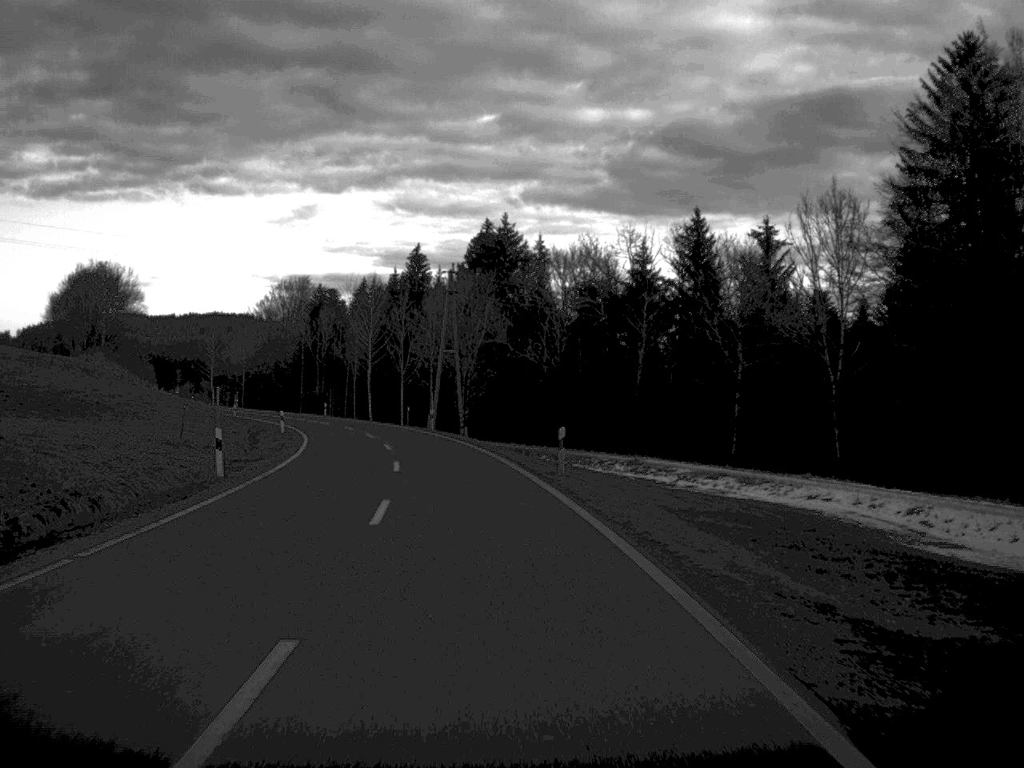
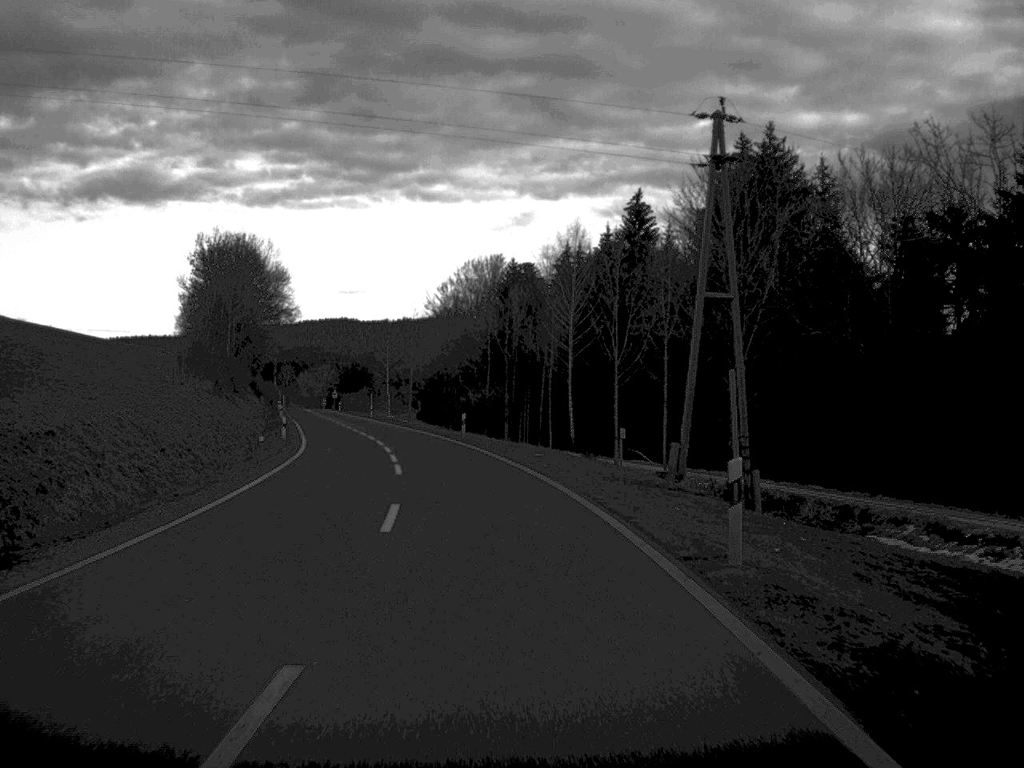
(-4.3, +49.3) m; -10°
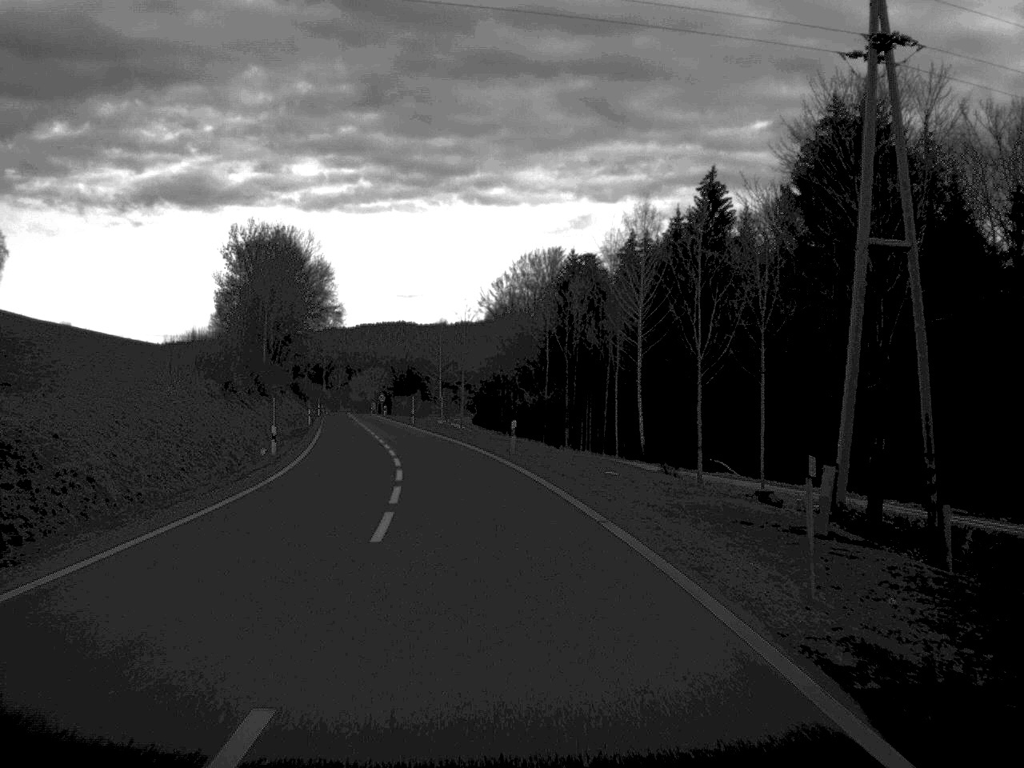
(-0.3, +12.9) m; -3°
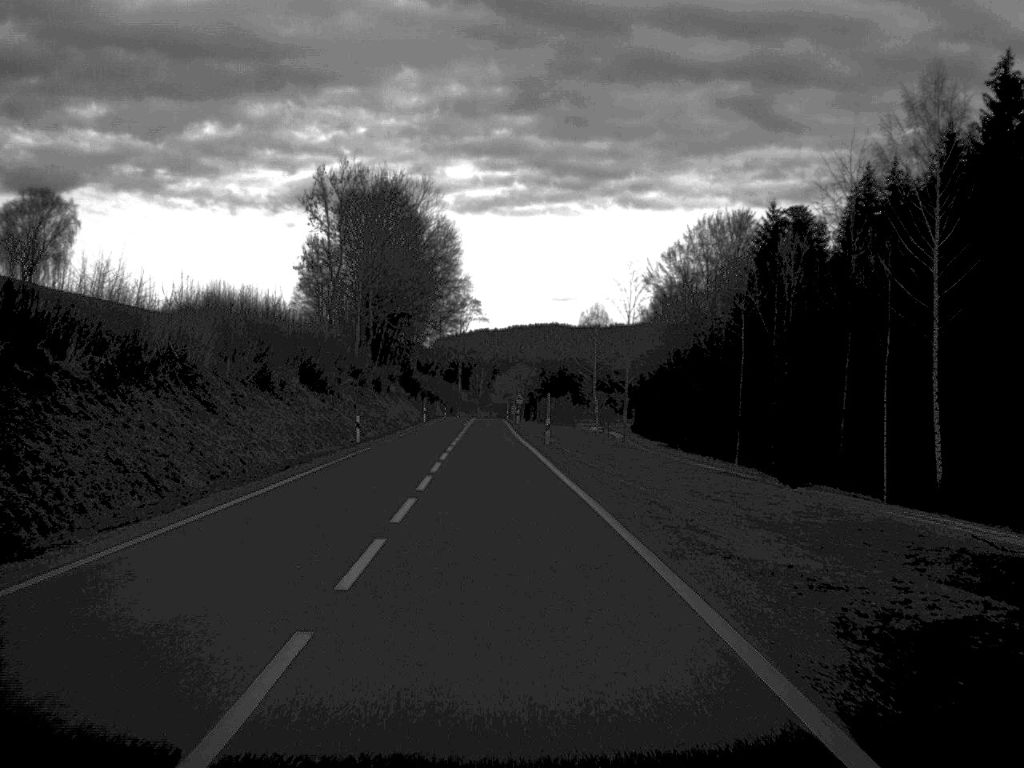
(-2.7, +40.1) m; -7°
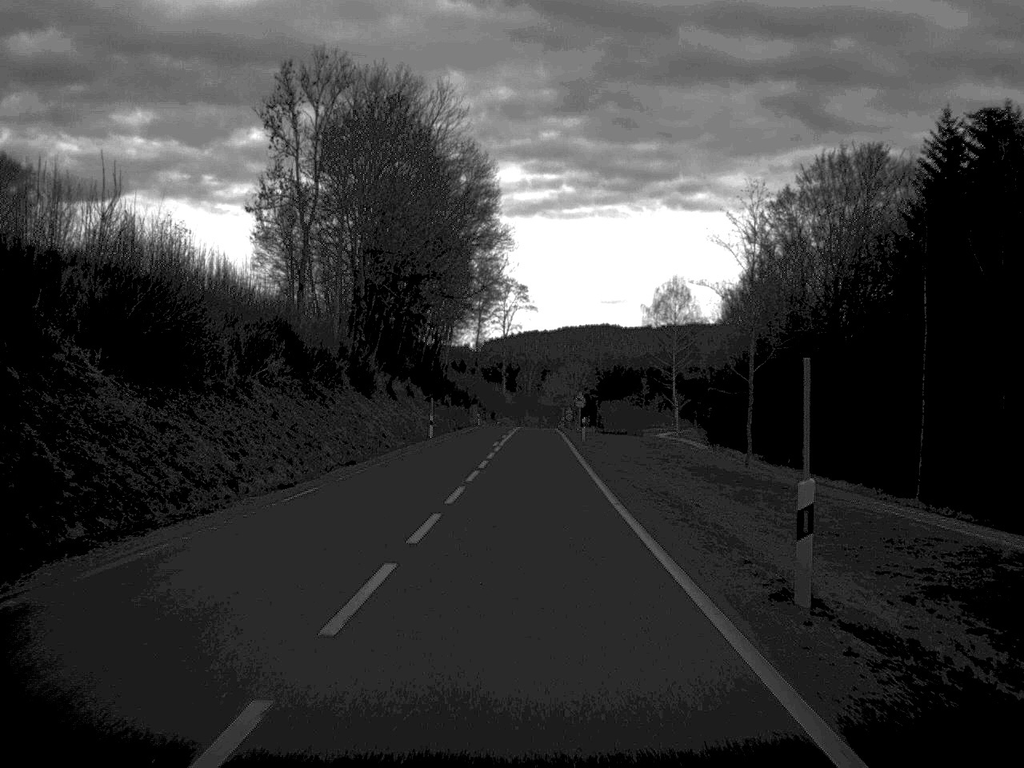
(-0.9, +38.5) m; -2°
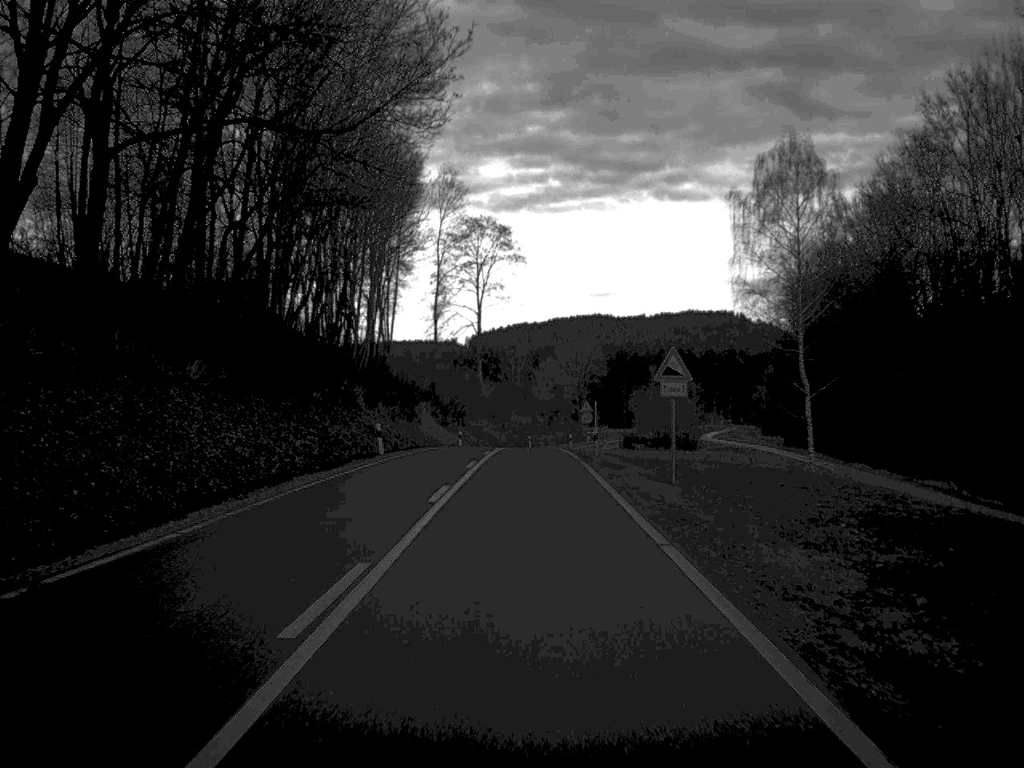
(+0.5, +66.8) m; 0°
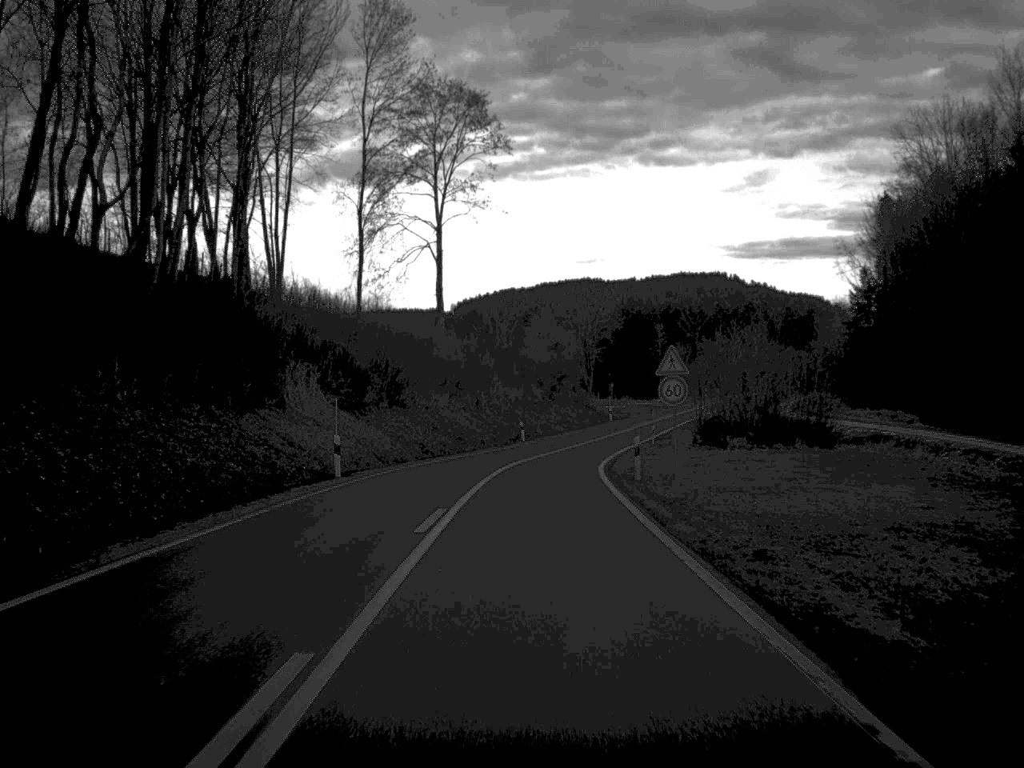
(0.0, +52.5) m; 0°
